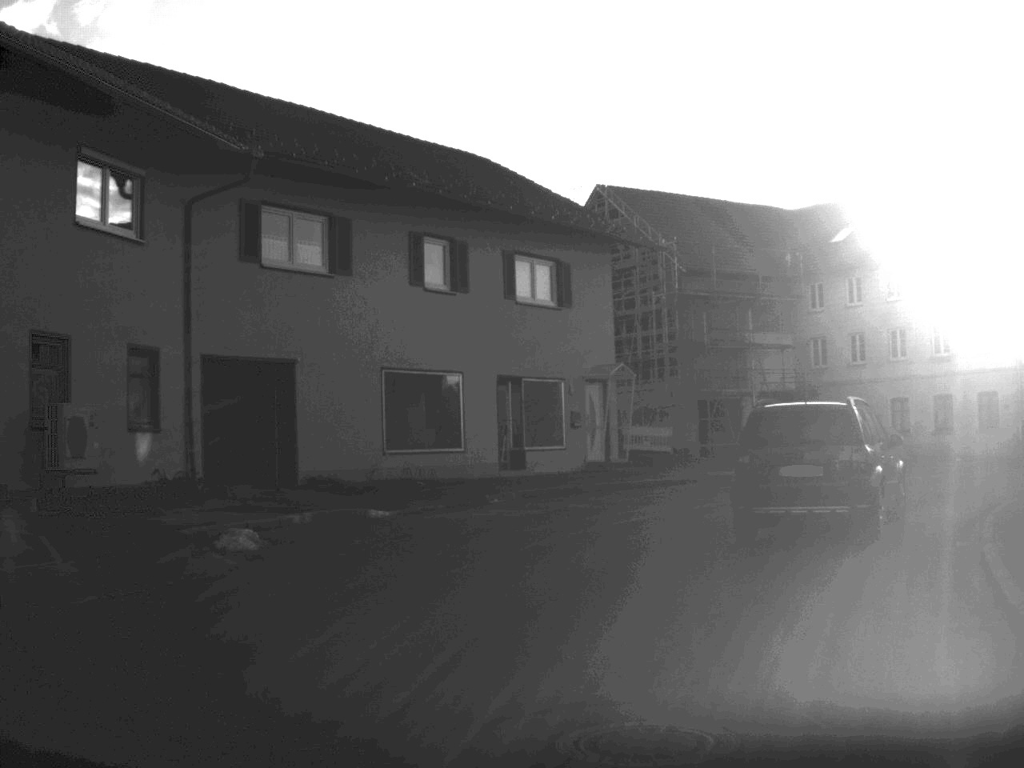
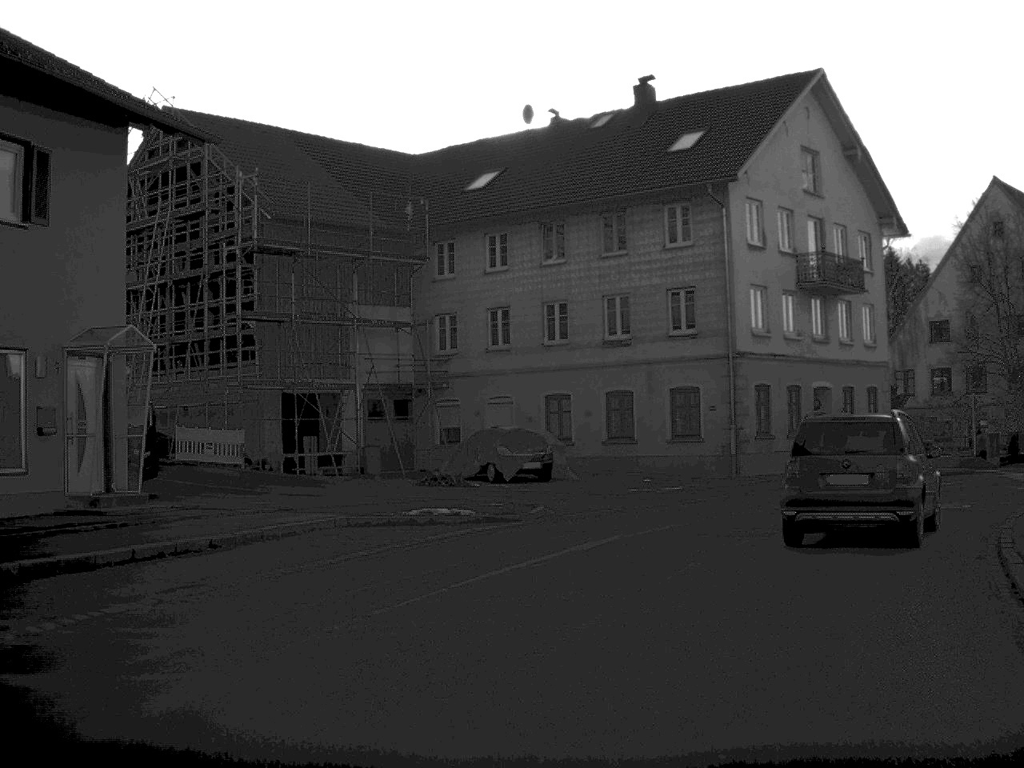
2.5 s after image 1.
(+2.1, +13.8) m; +18°
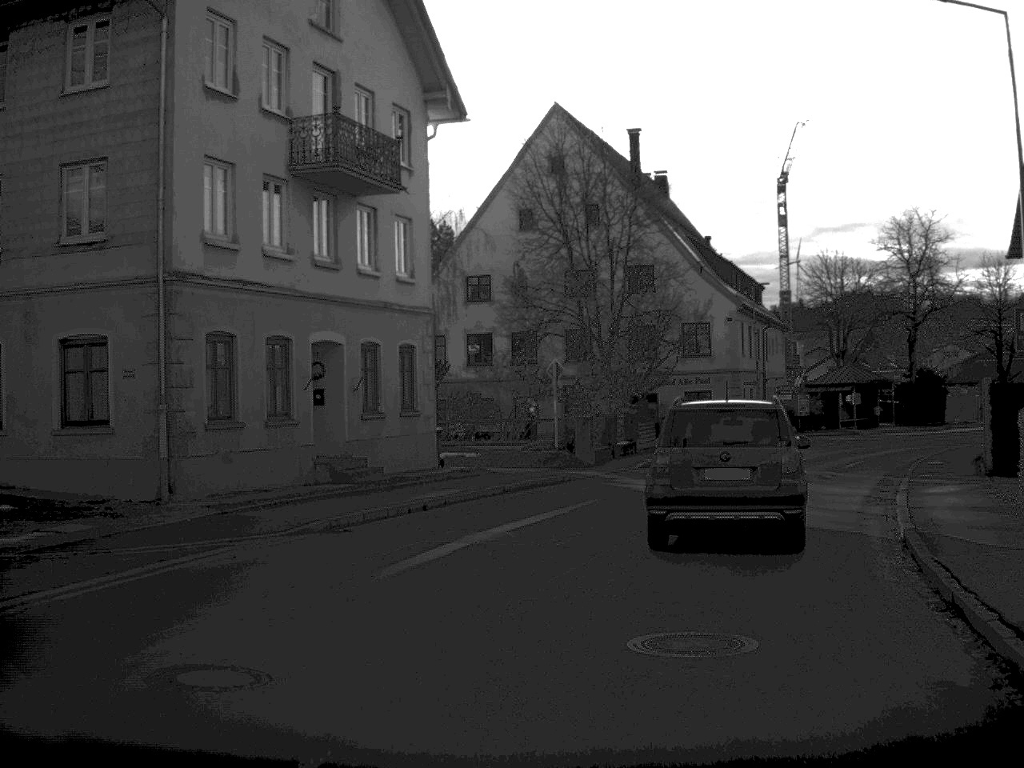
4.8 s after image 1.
(+3.1, +15.7) m; +22°
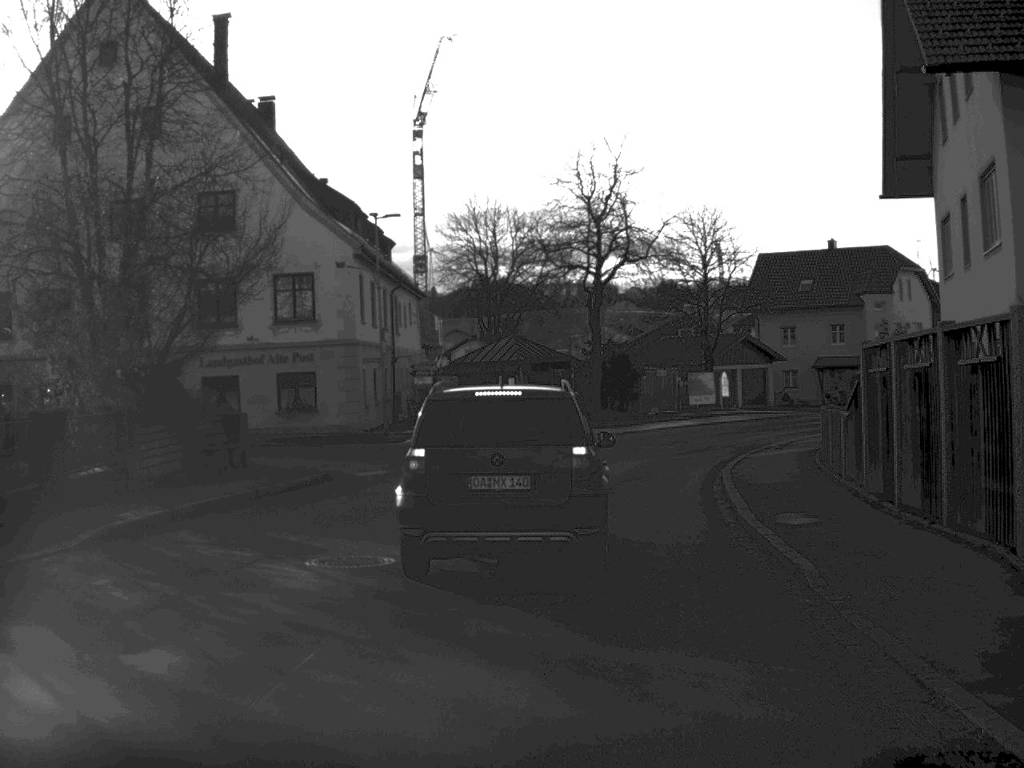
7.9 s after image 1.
(+3.3, +19.5) m; +16°
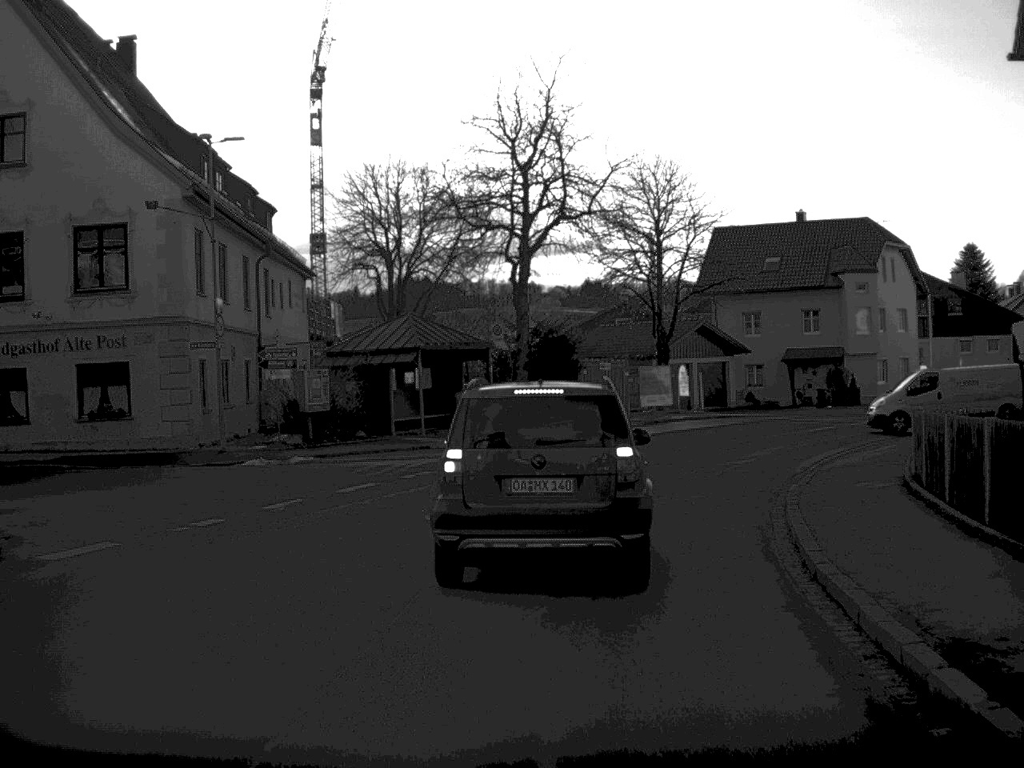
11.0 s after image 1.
(+0.5, +13.0) m; +3°
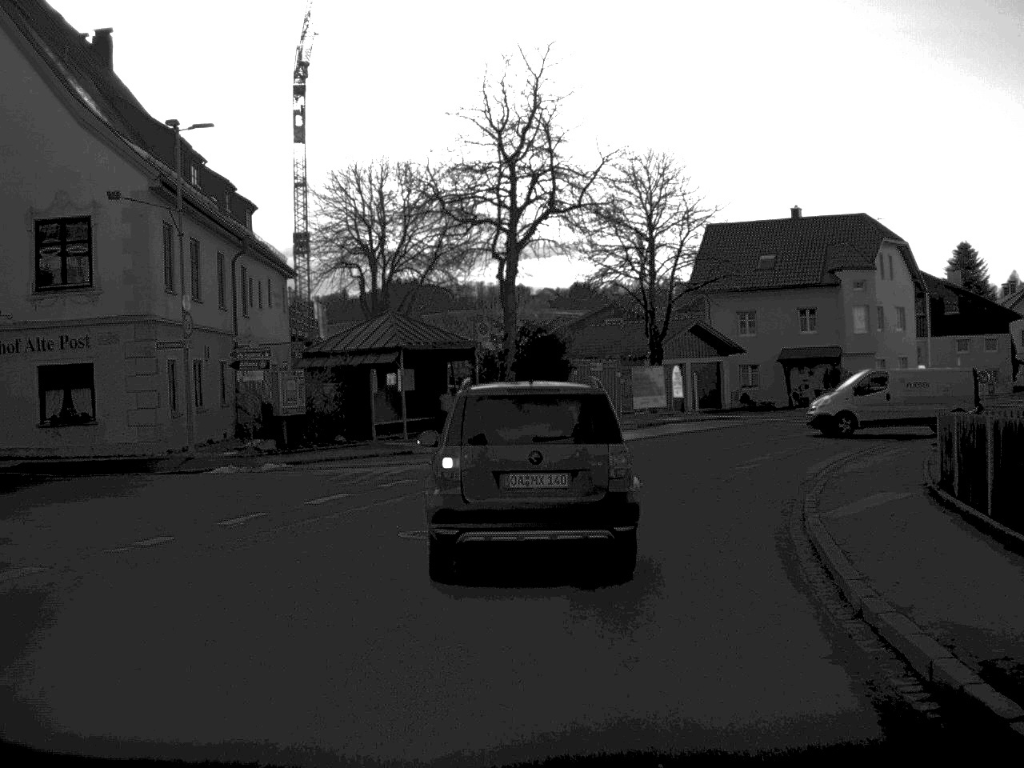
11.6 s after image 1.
(0.0, +1.8) m; 0°
